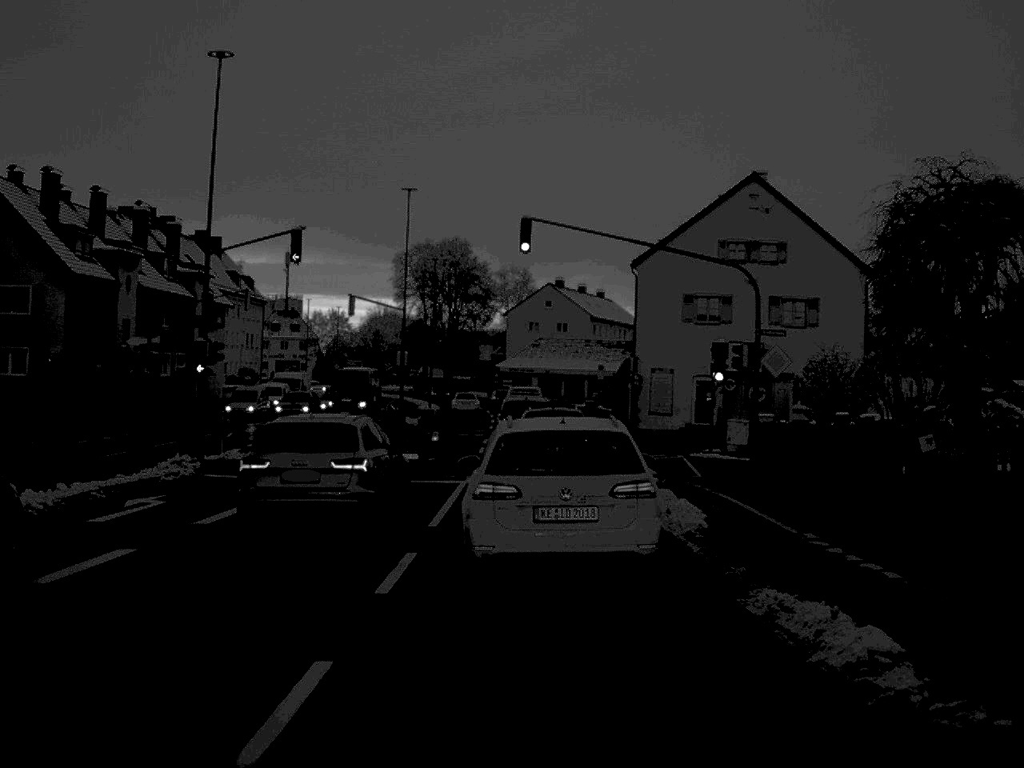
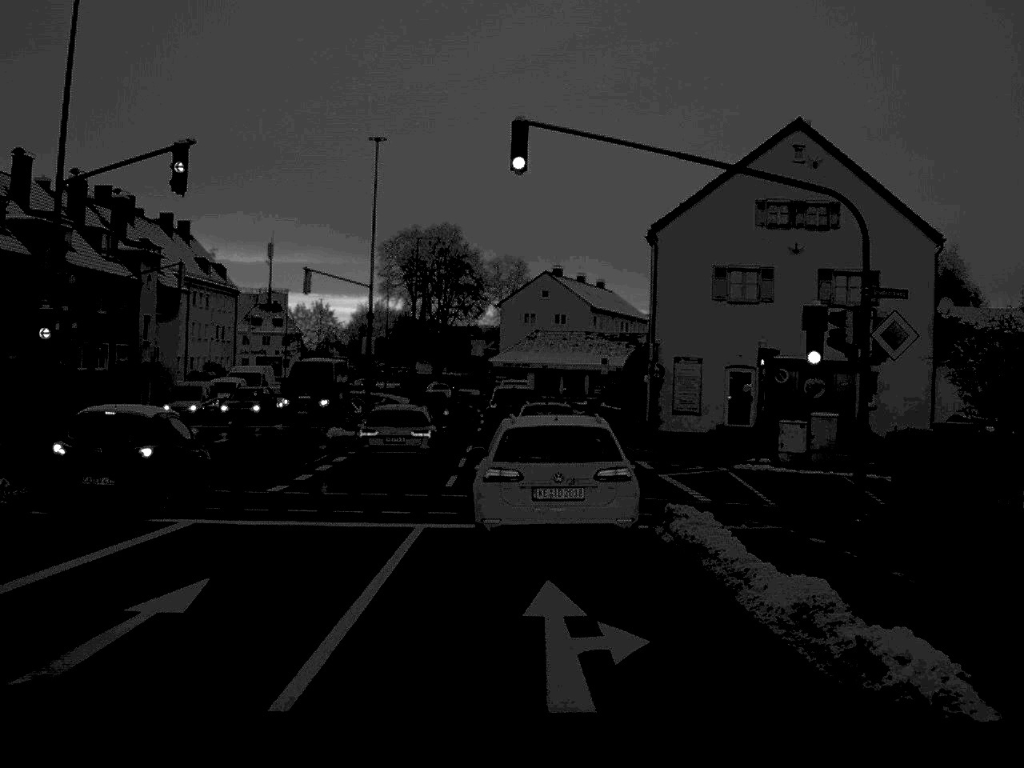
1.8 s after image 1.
(0.0, +10.2) m; 0°
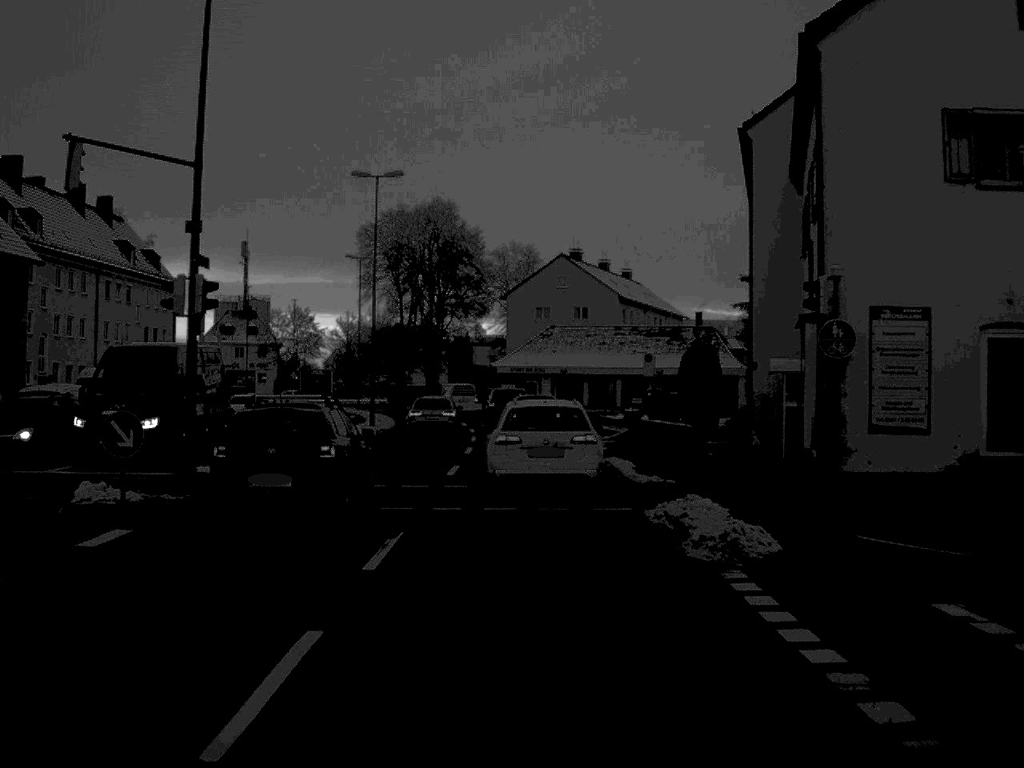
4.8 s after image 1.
(-0.1, +24.8) m; -1°
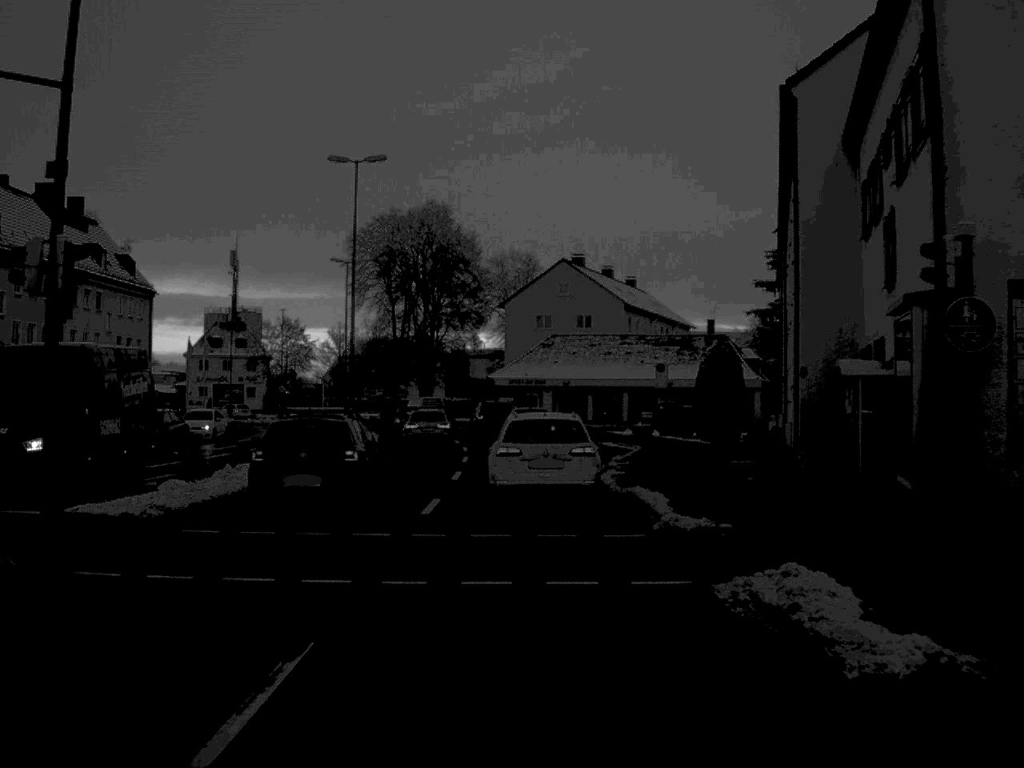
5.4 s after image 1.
(0.0, +6.1) m; 0°
